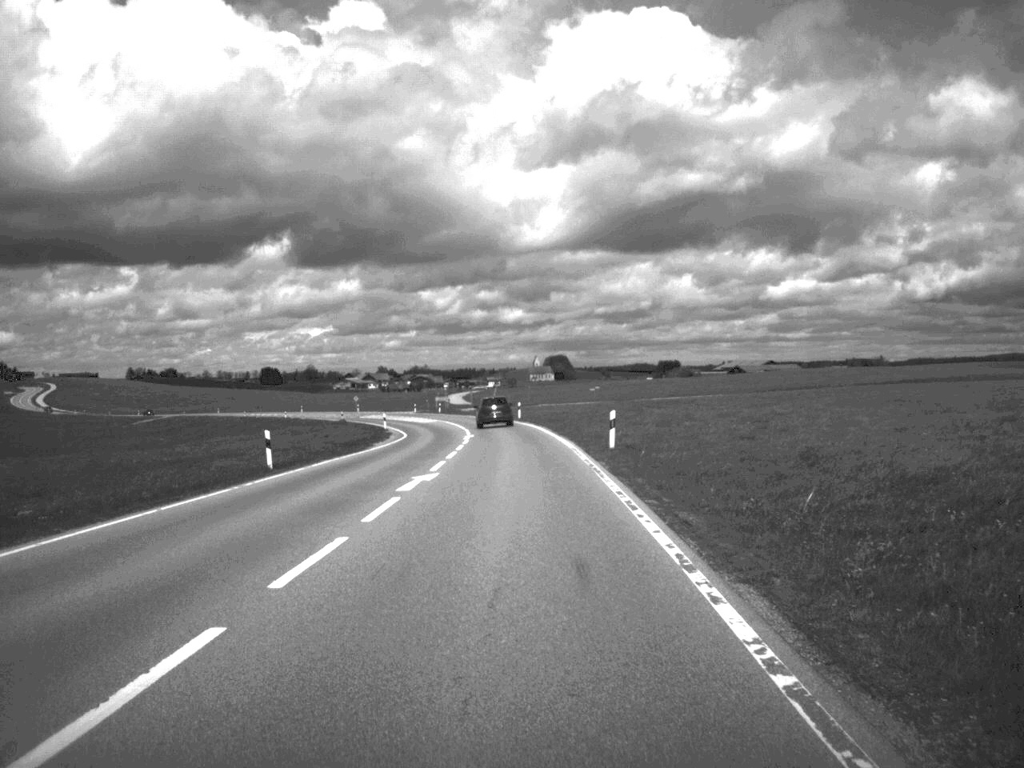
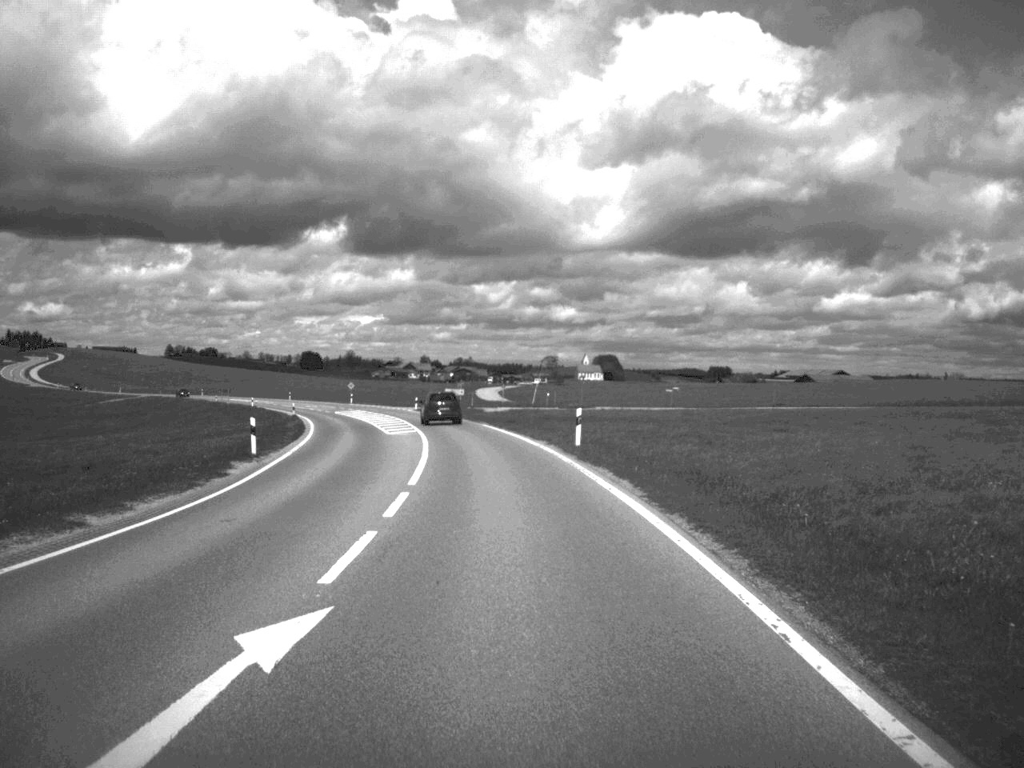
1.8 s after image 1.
(-0.6, +47.4) m; -2°
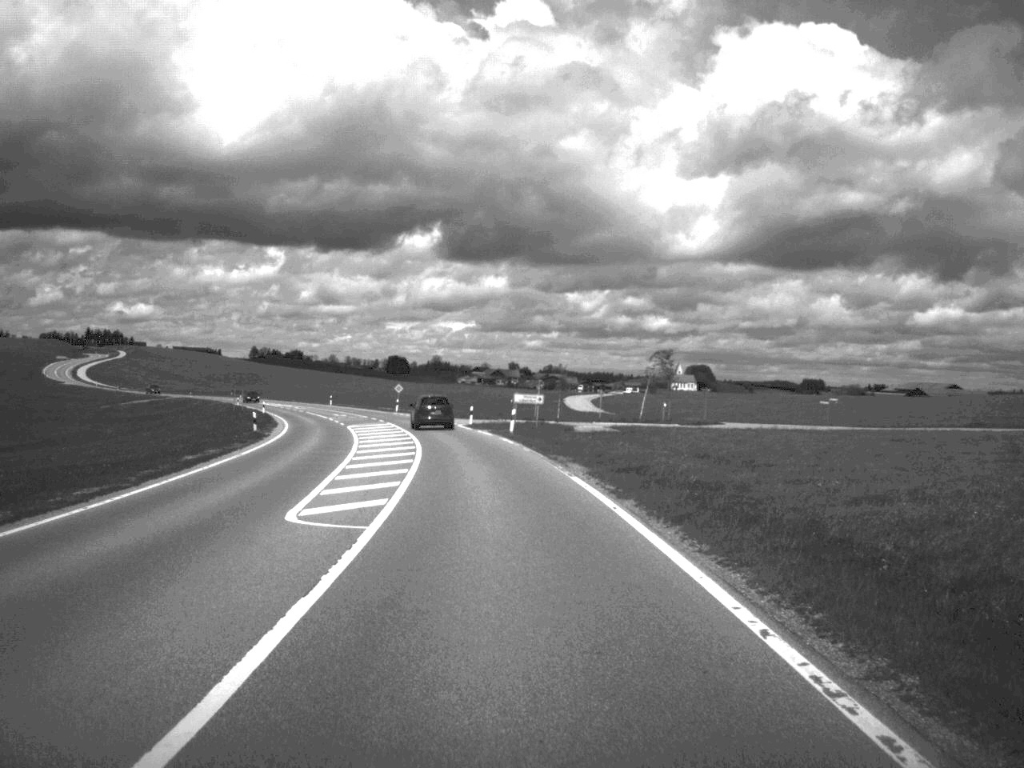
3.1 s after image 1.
(-1.1, +34.3) m; -4°
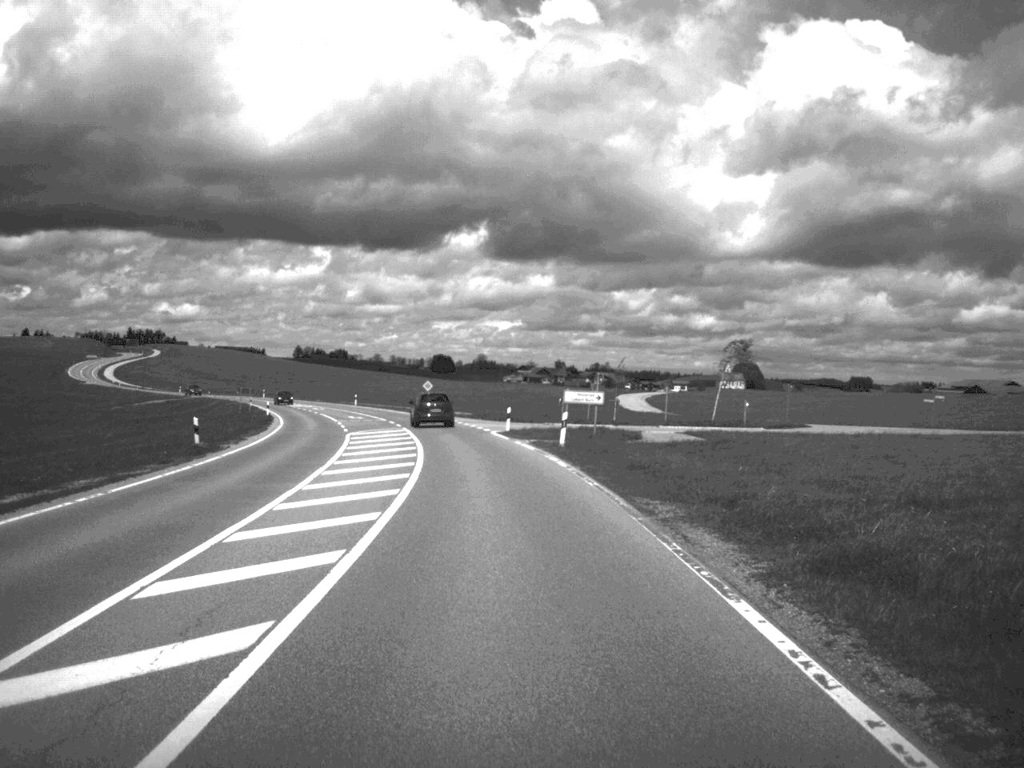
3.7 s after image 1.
(-0.3, +15.2) m; -2°
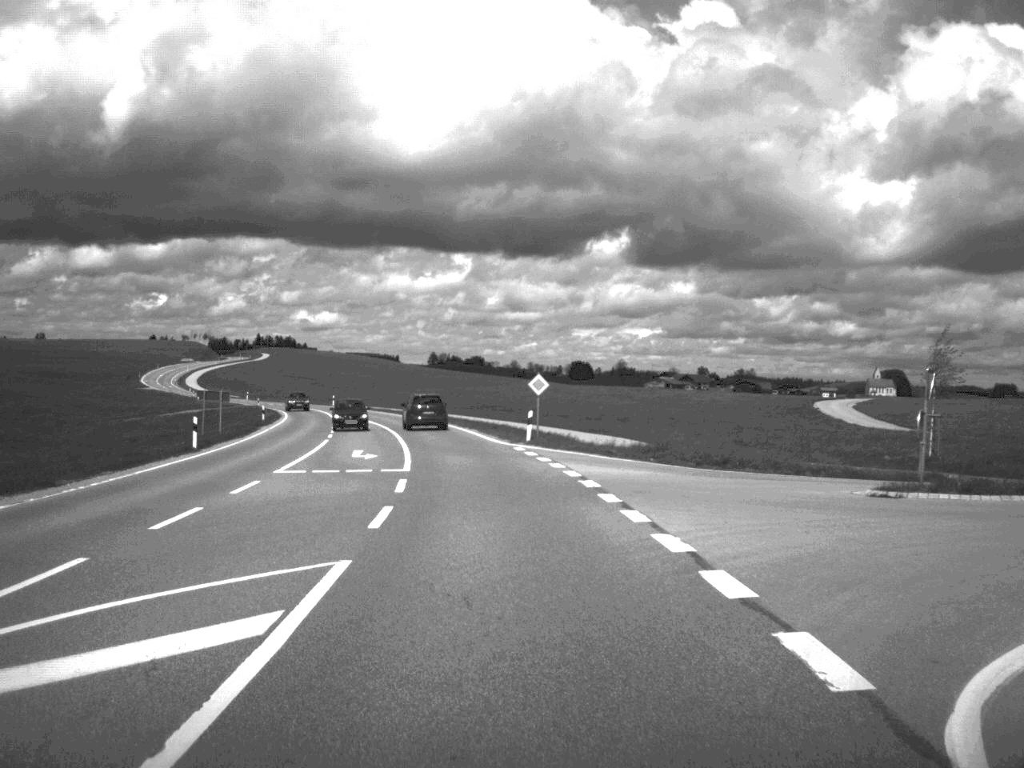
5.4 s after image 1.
(-2.5, +45.9) m; -6°
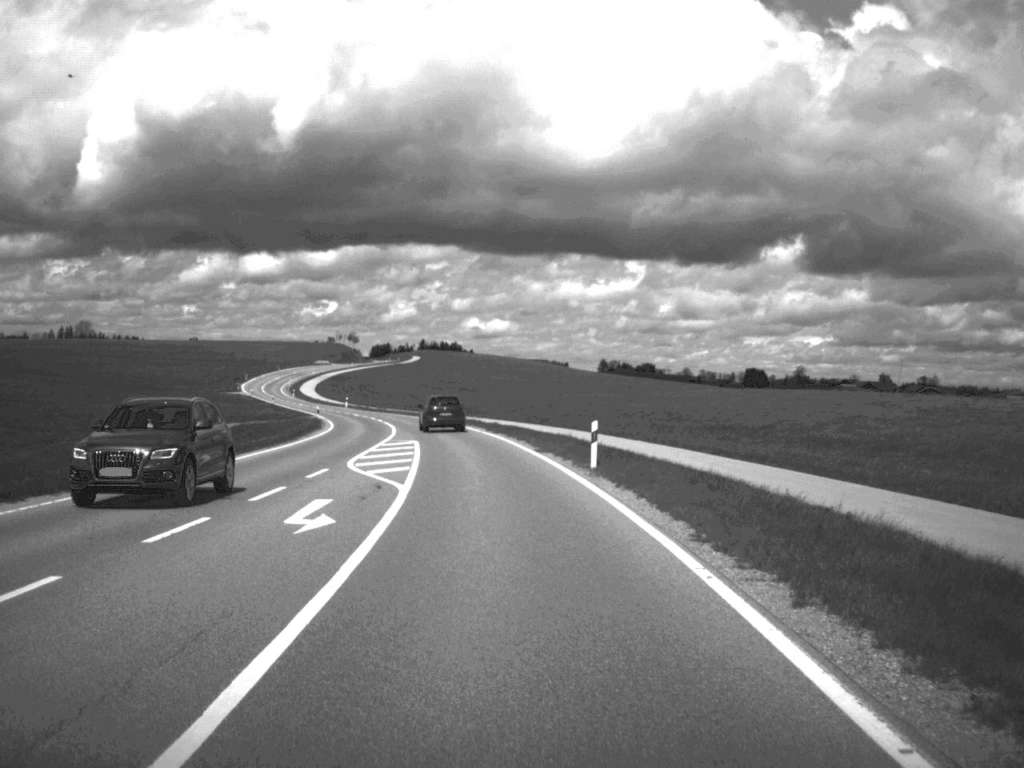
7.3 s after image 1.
(-3.2, +48.0) m; -8°
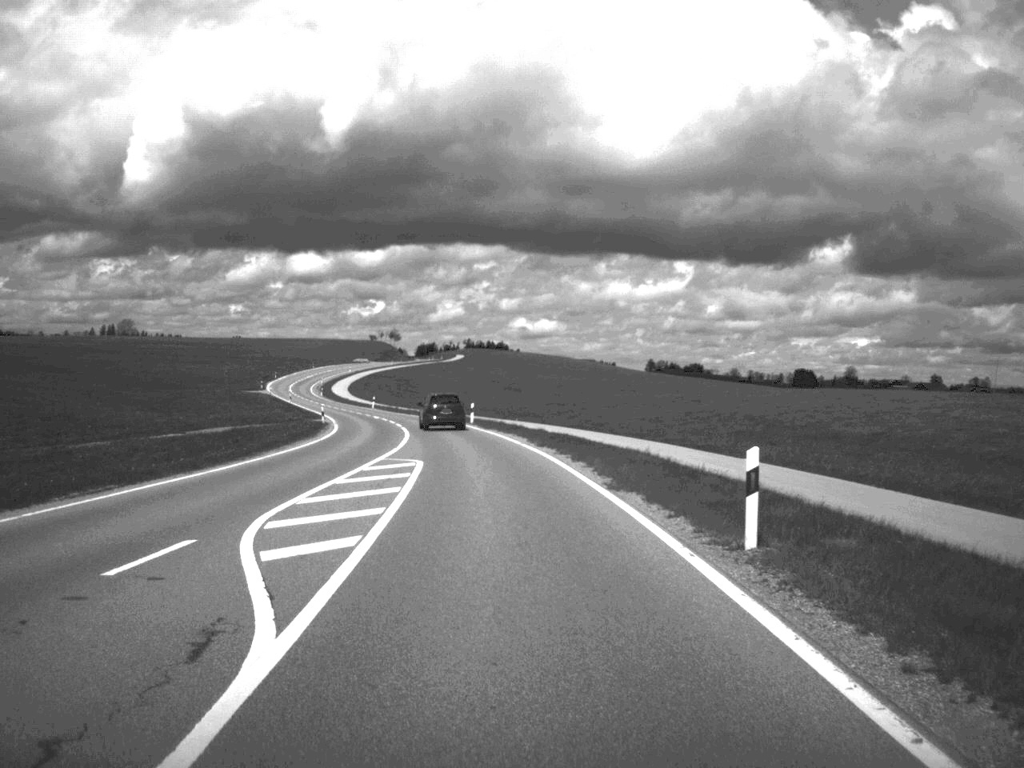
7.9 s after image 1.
(-0.3, +14.9) m; -2°
